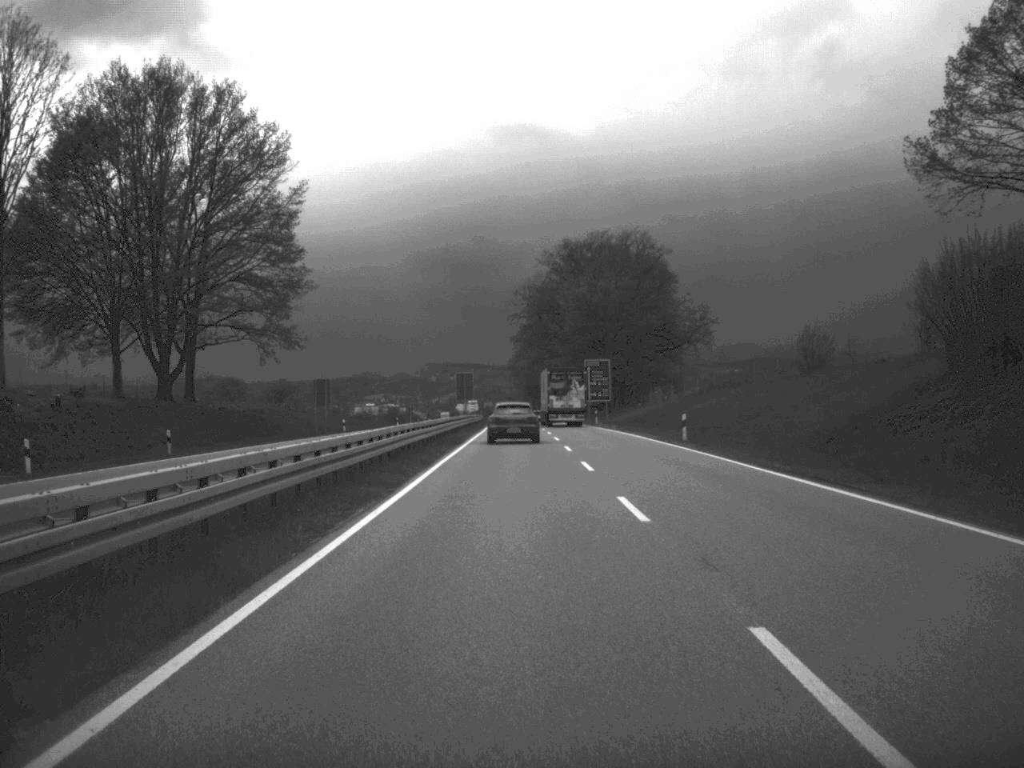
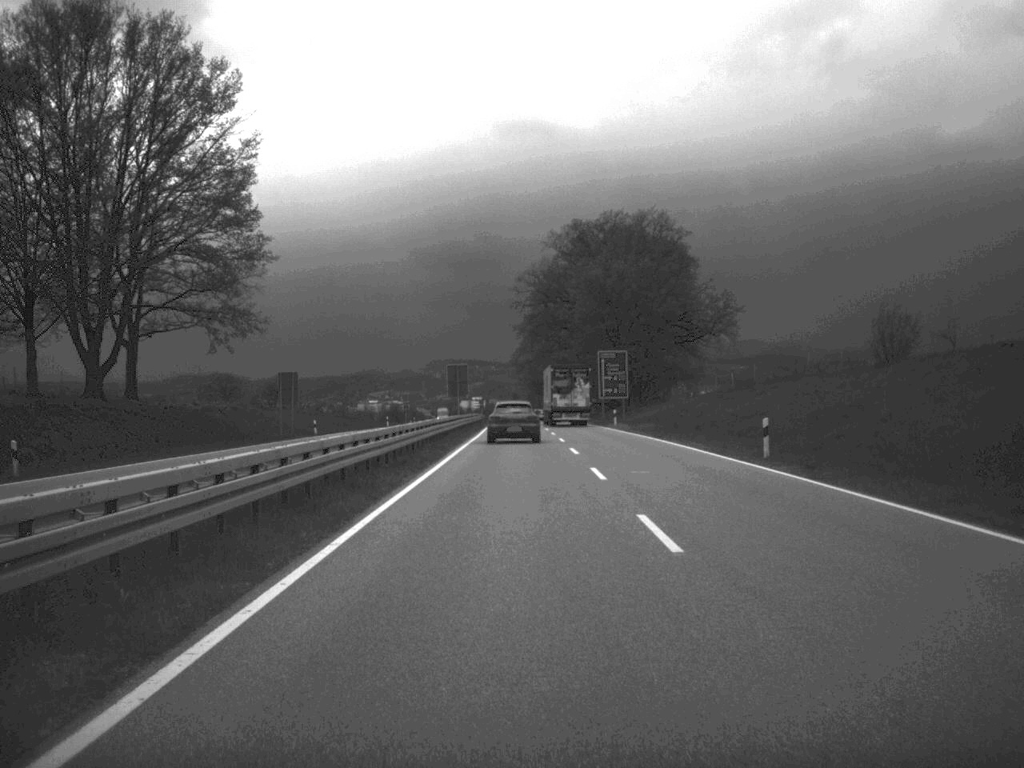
(0.0, +15.1) m; 0°
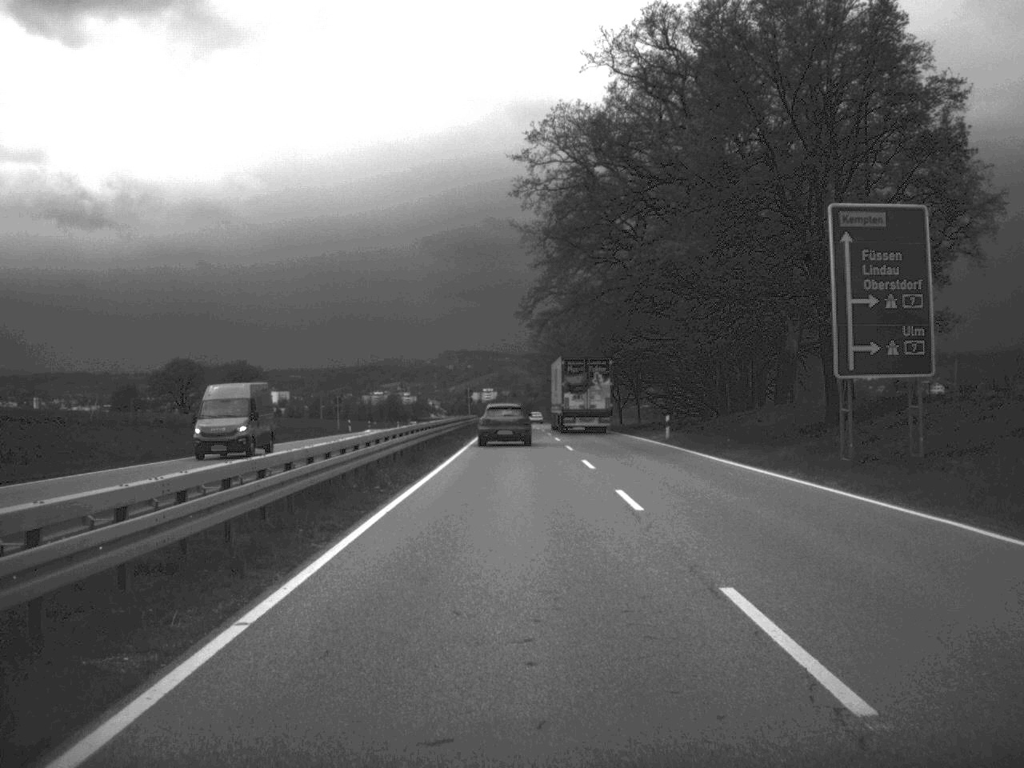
(-0.7, +77.2) m; -1°
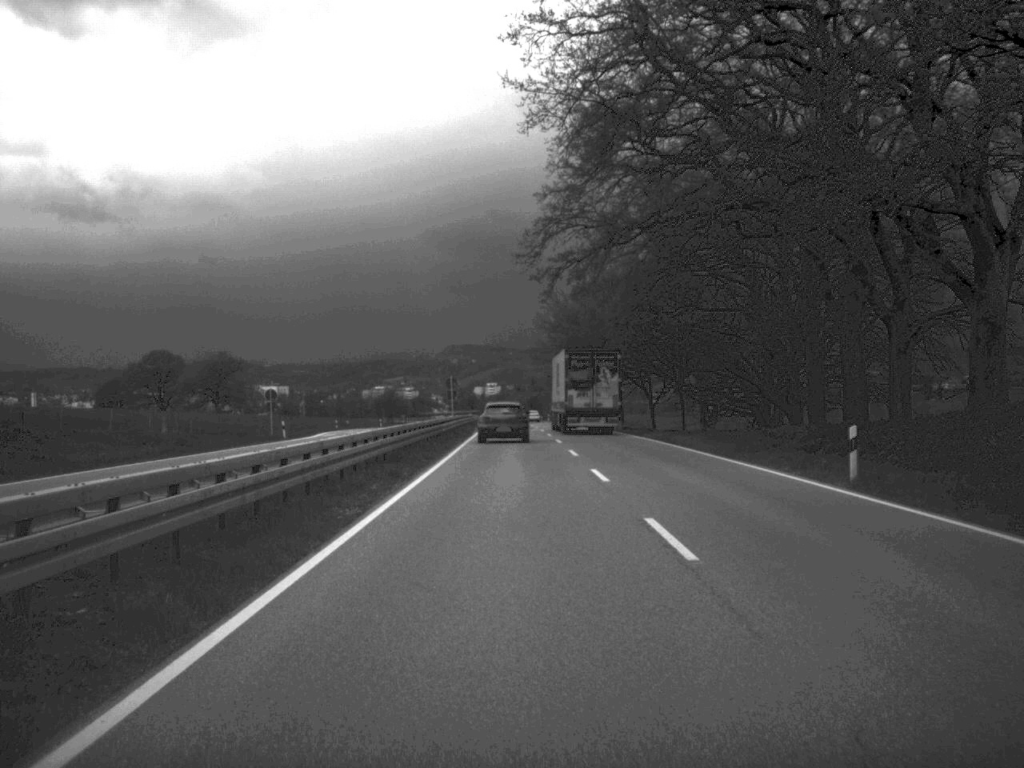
(-0.1, +29.5) m; 0°
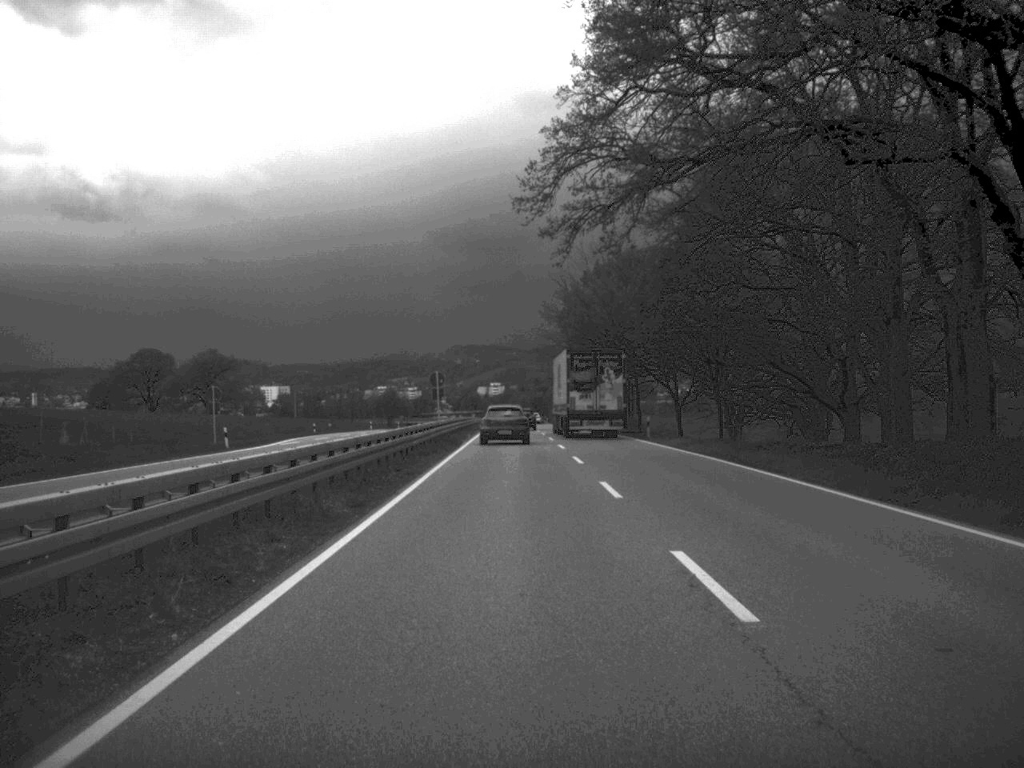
(0.0, +15.0) m; 0°
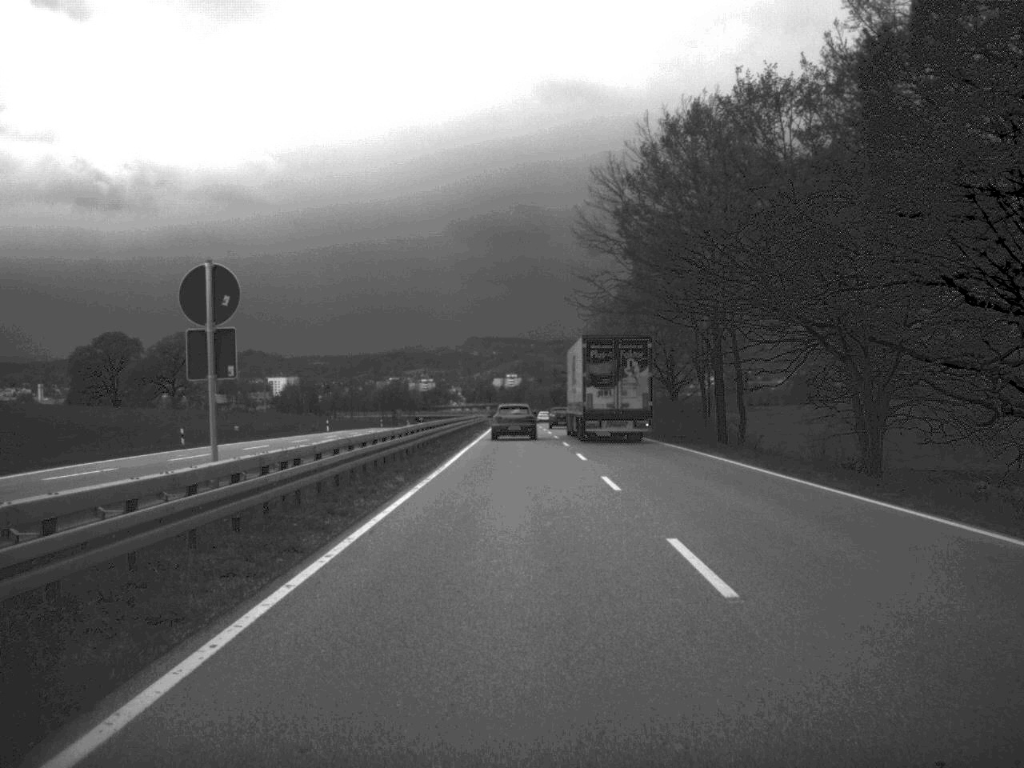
(-0.4, +45.9) m; -1°
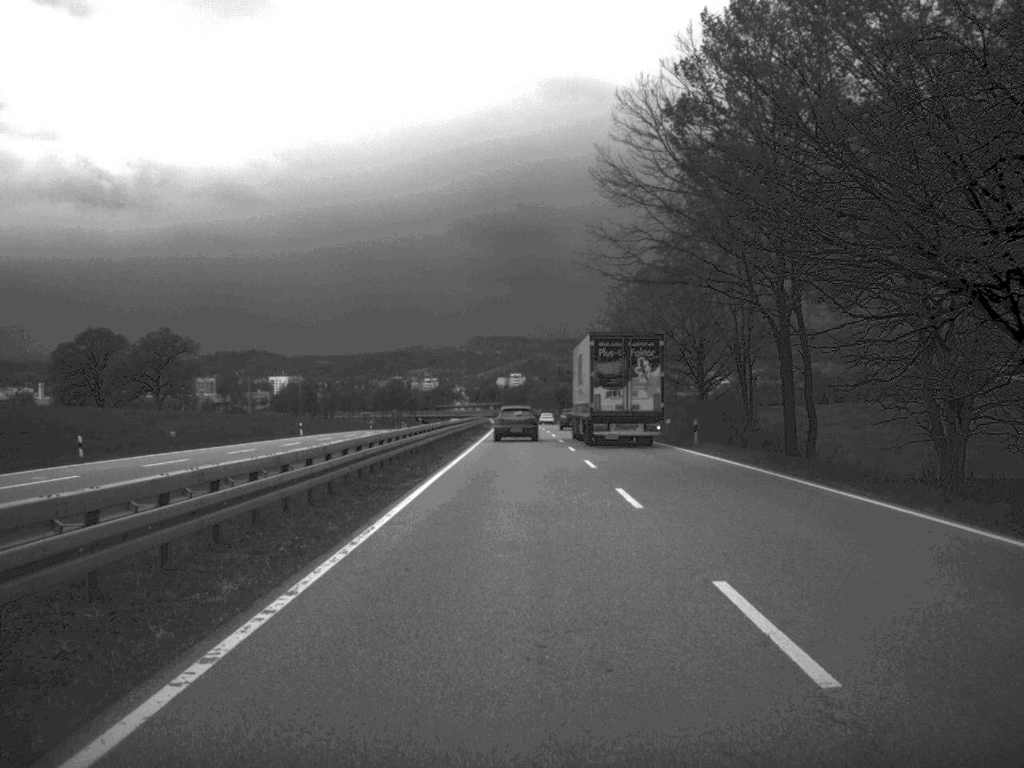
(0.0, +15.1) m; 0°
